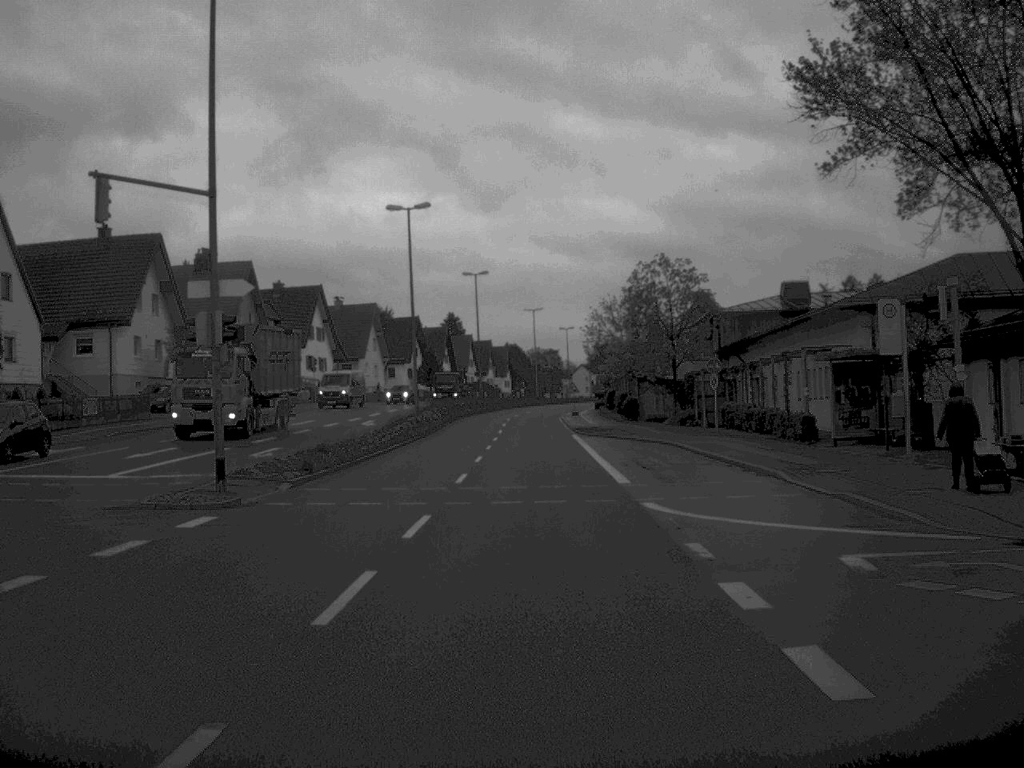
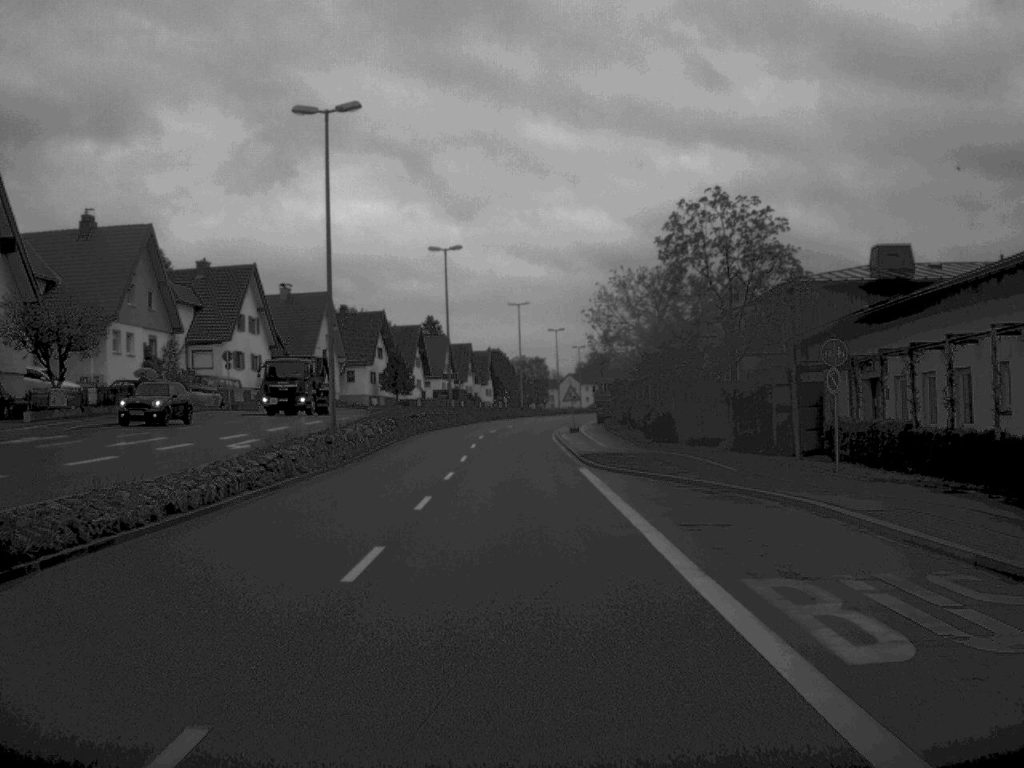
(+0.1, +21.6) m; +1°
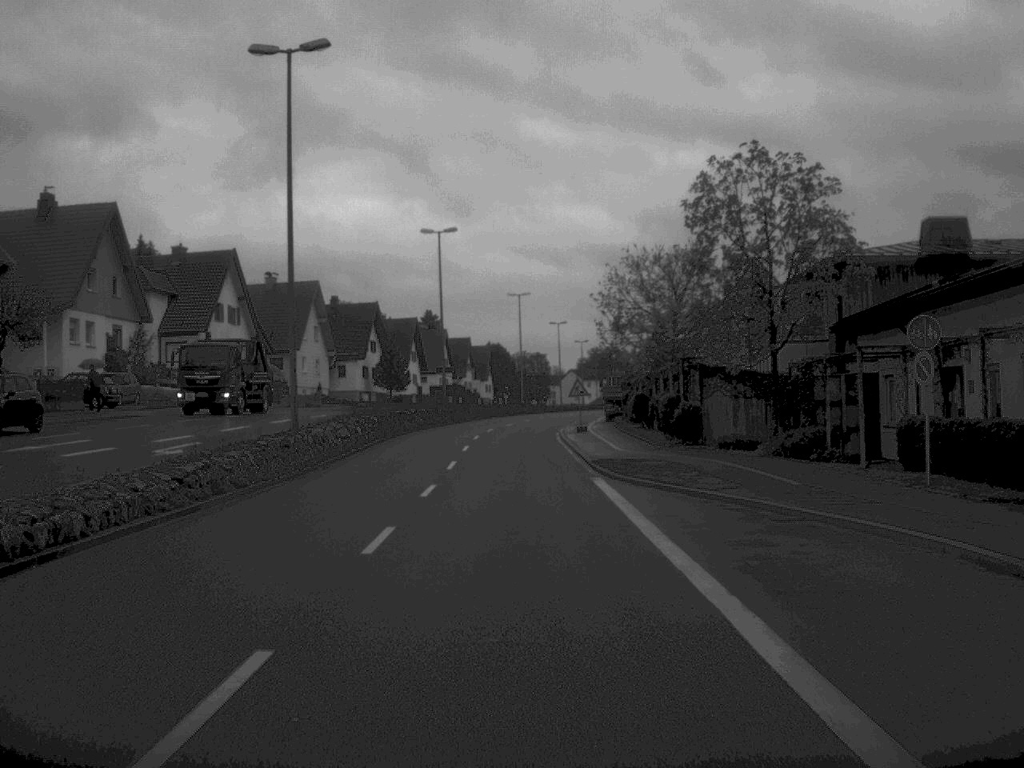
(0.0, +6.5) m; 0°
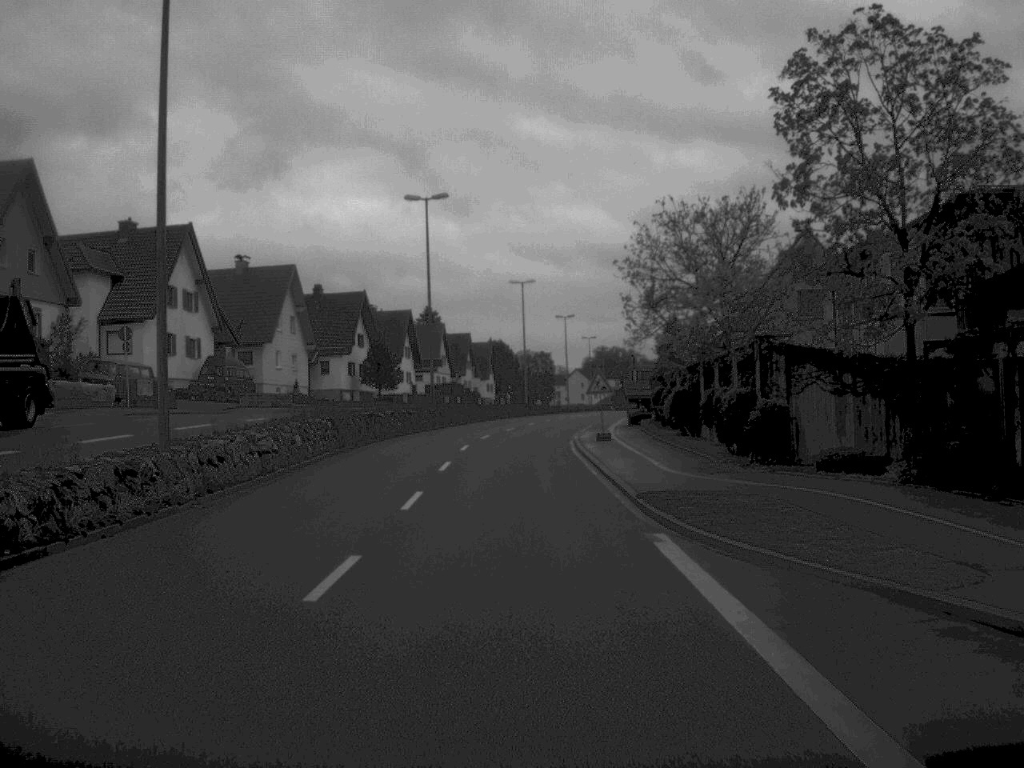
(0.0, +11.8) m; 0°
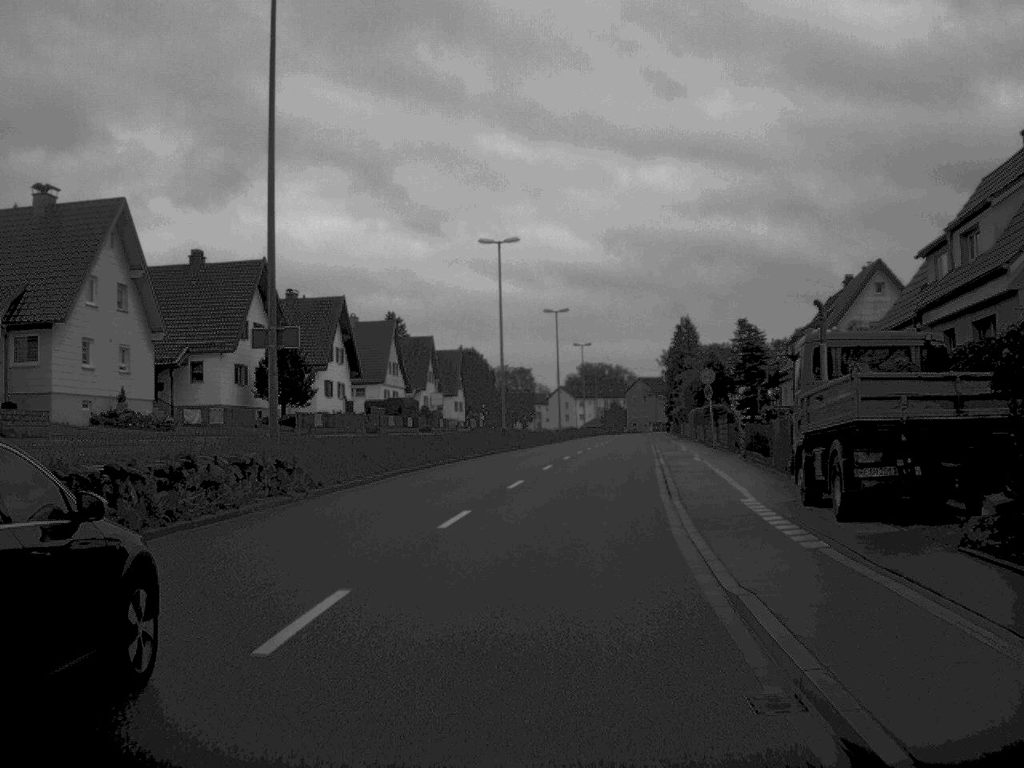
(-0.1, +35.8) m; +1°
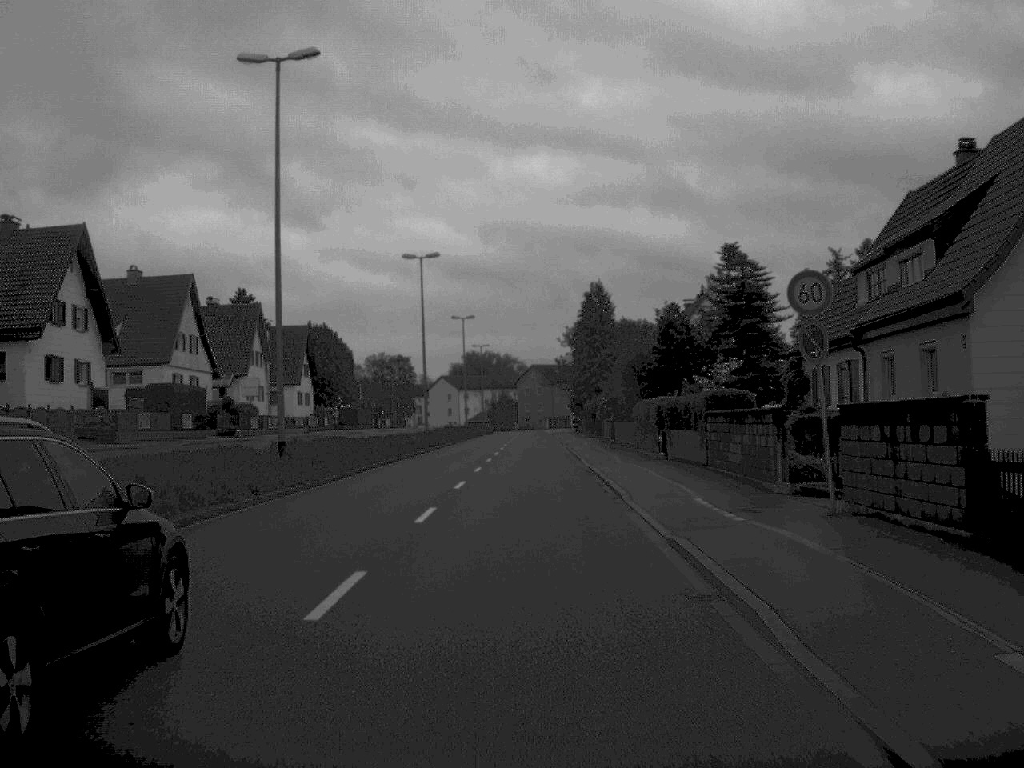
(+1.8, +34.0) m; +5°
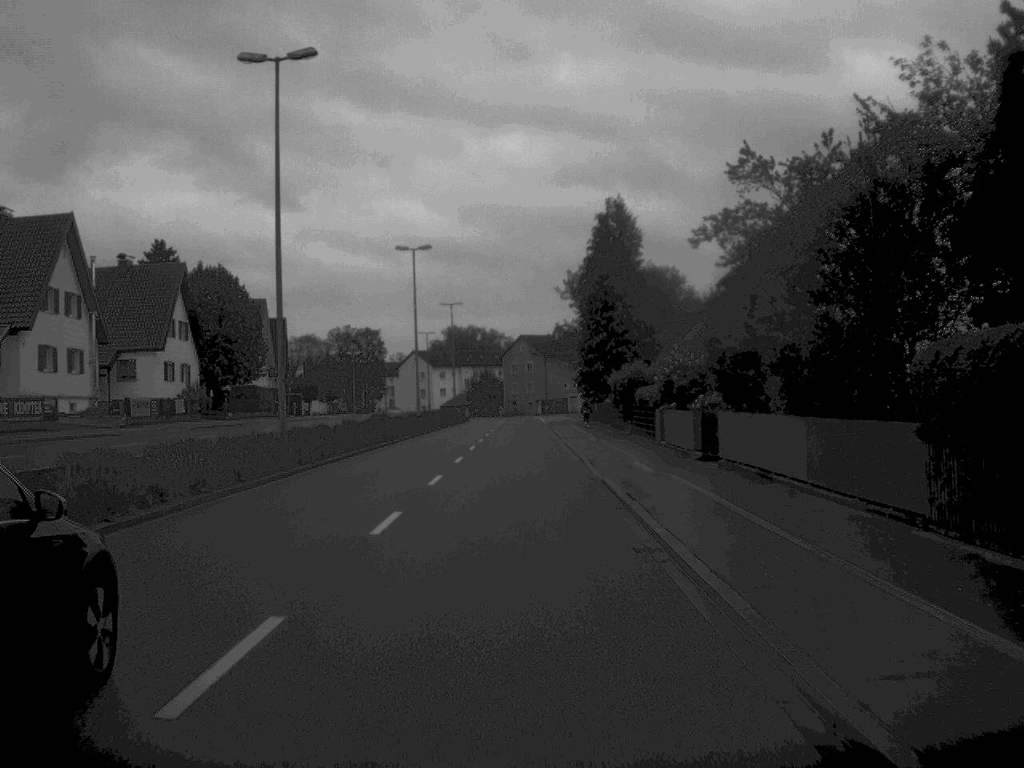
(+0.3, +38.8) m; 0°
